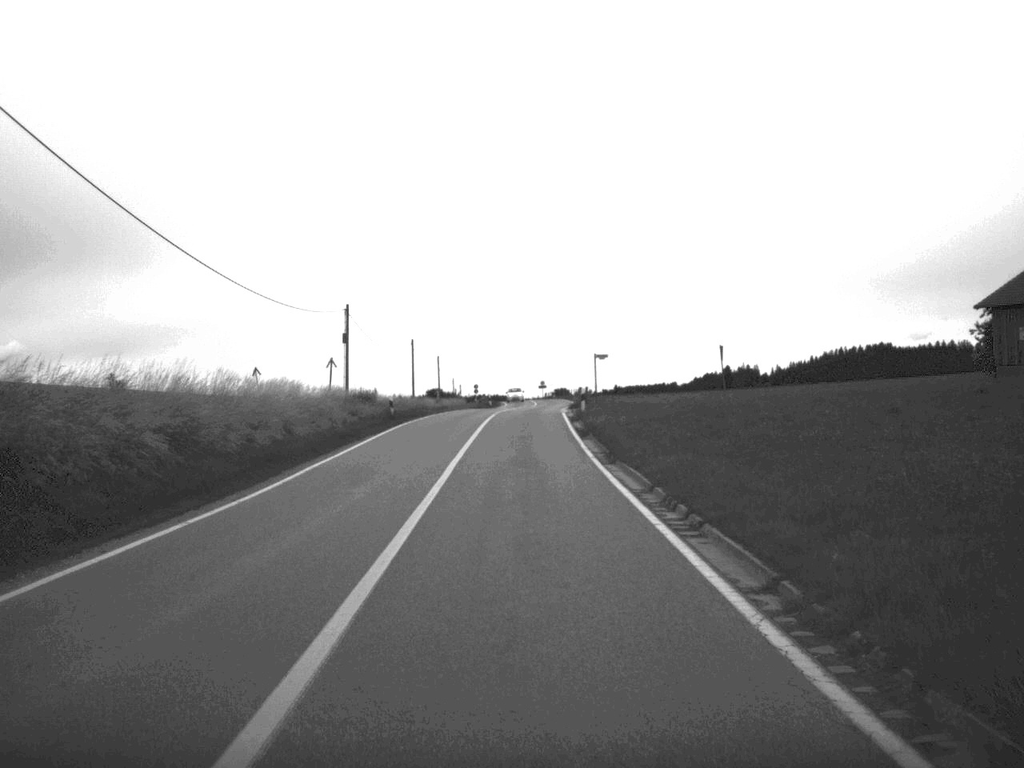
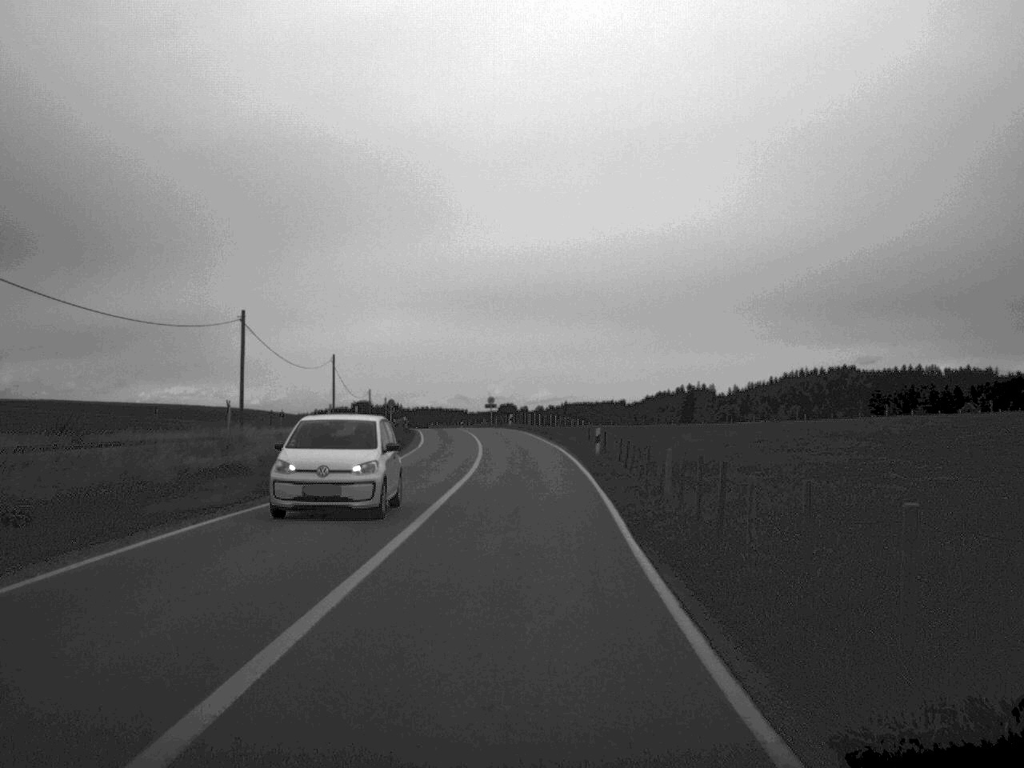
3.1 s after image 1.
(+0.4, +56.9) m; +2°
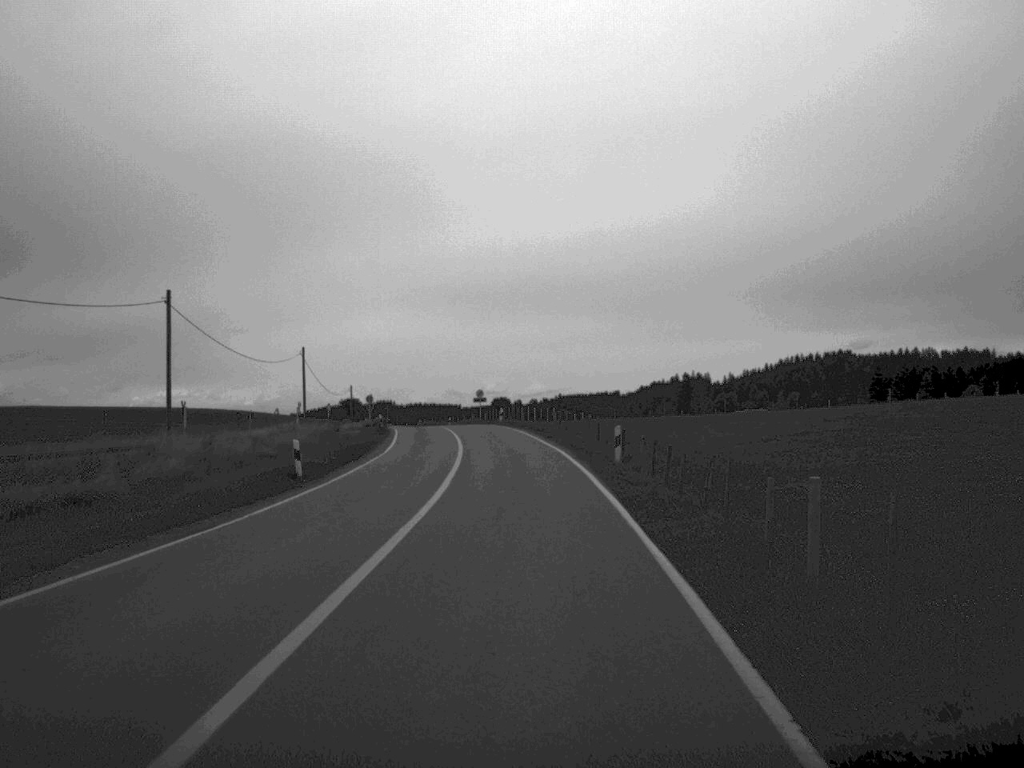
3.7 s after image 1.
(0.0, +11.1) m; 0°
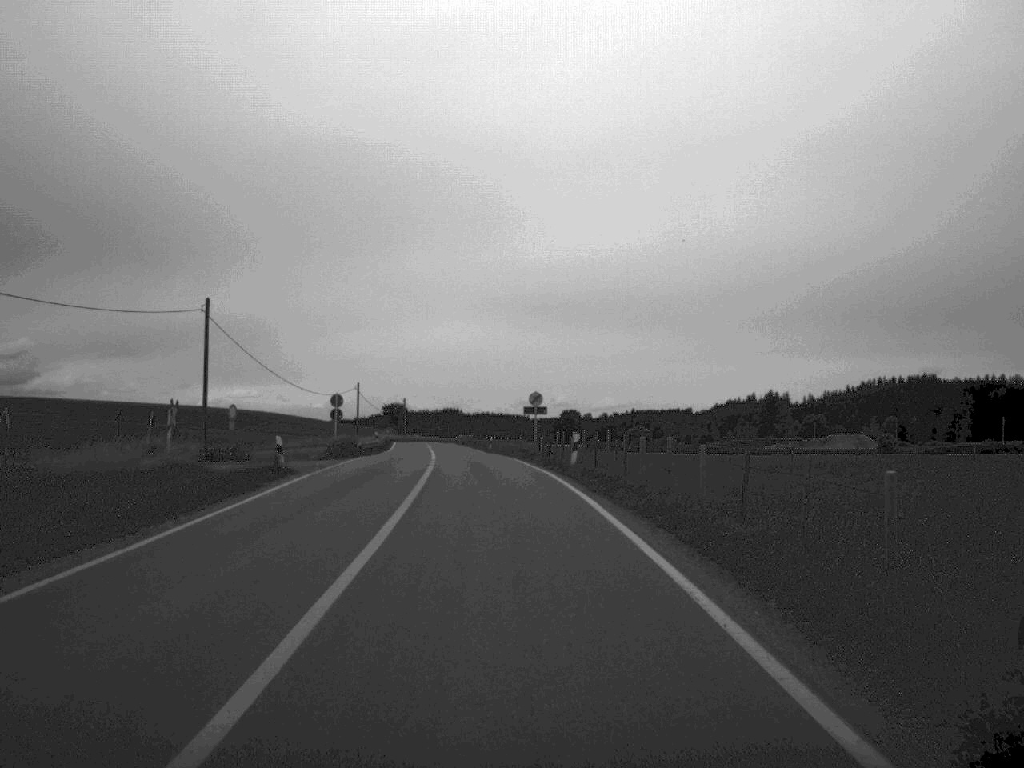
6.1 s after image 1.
(-1.0, +46.0) m; -3°
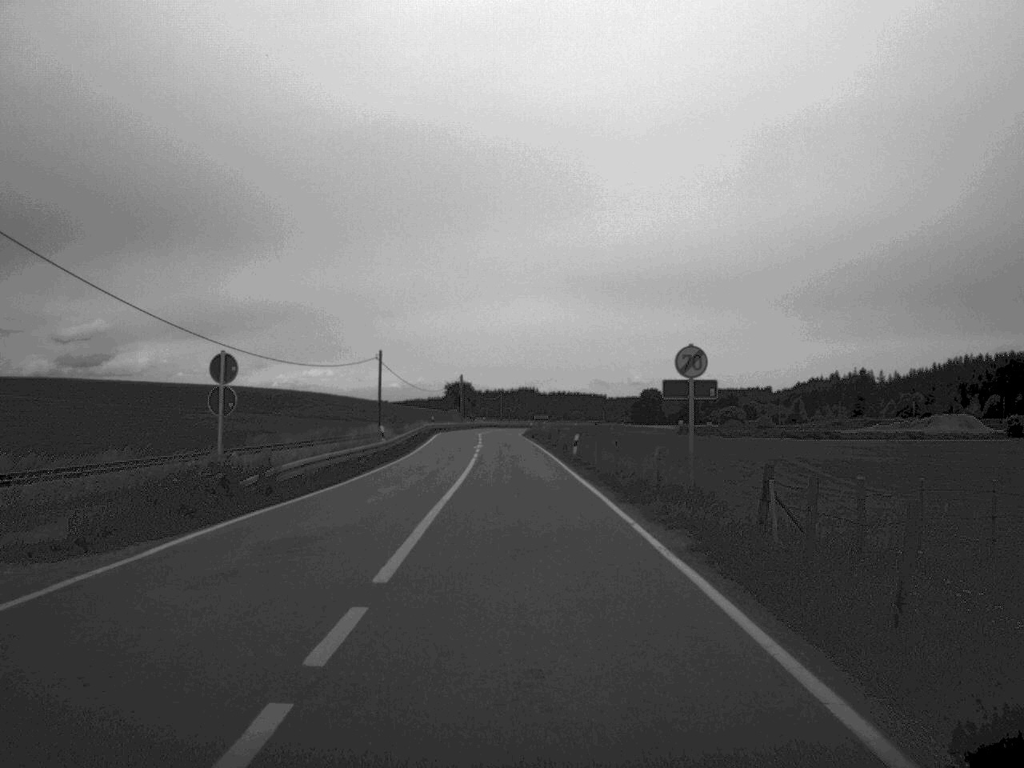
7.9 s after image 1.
(-1.2, +33.1) m; -3°
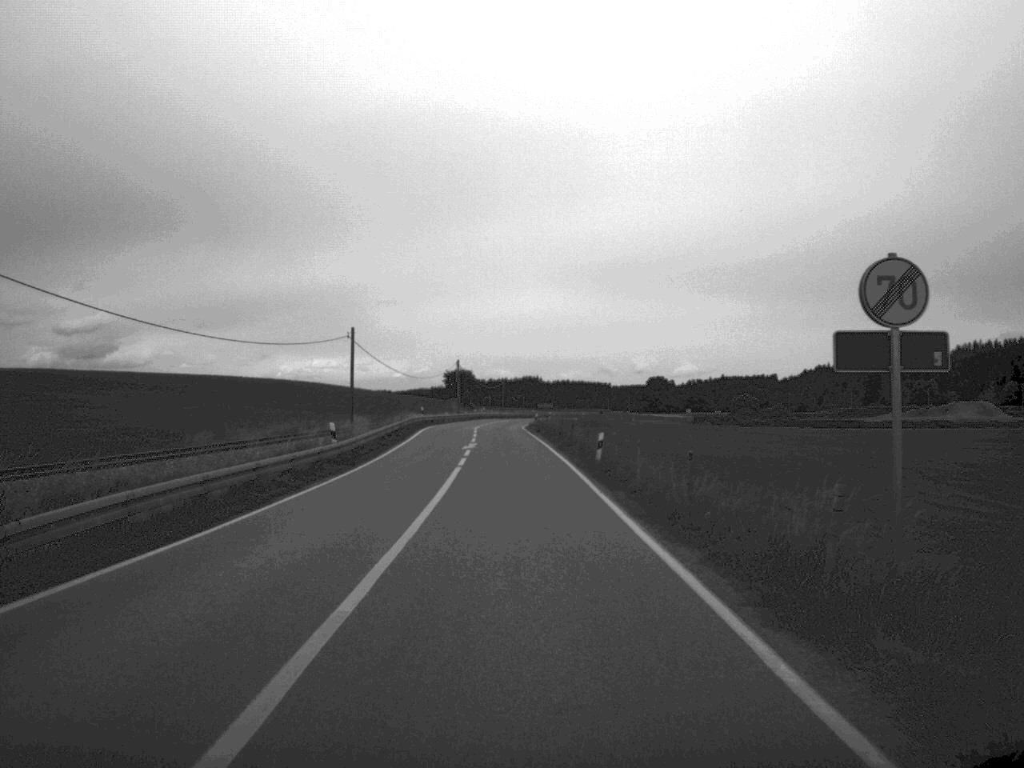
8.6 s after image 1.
(0.0, +13.2) m; 0°
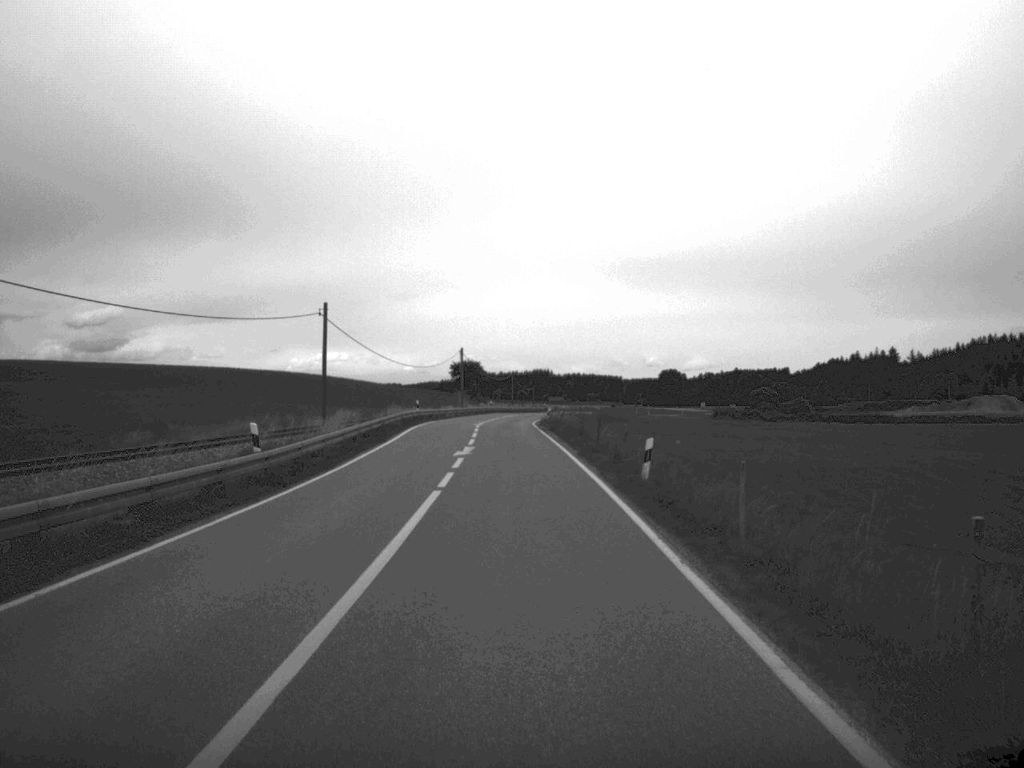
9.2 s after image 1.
(0.0, +11.2) m; -1°
